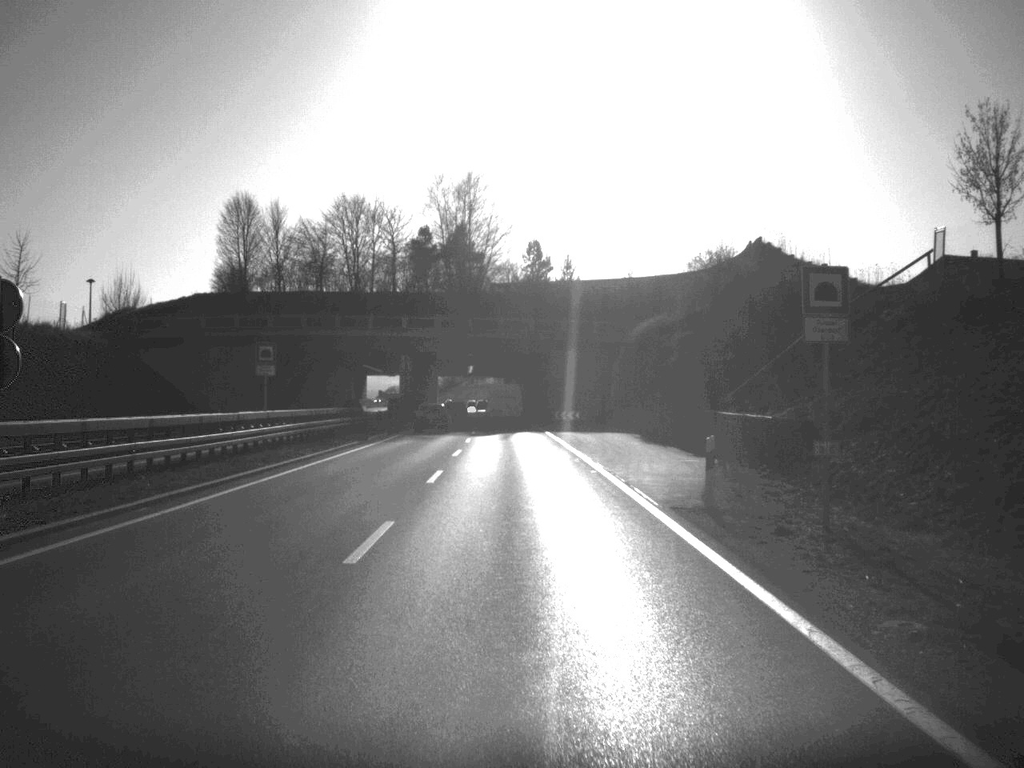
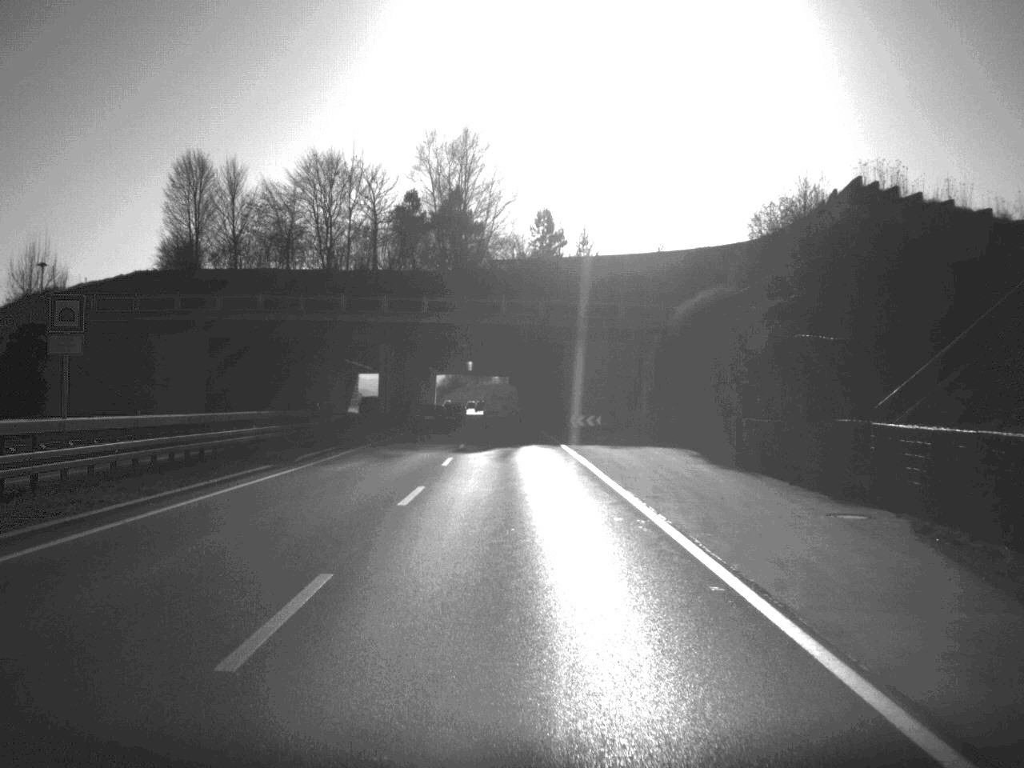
(0.0, +16.9) m; 0°
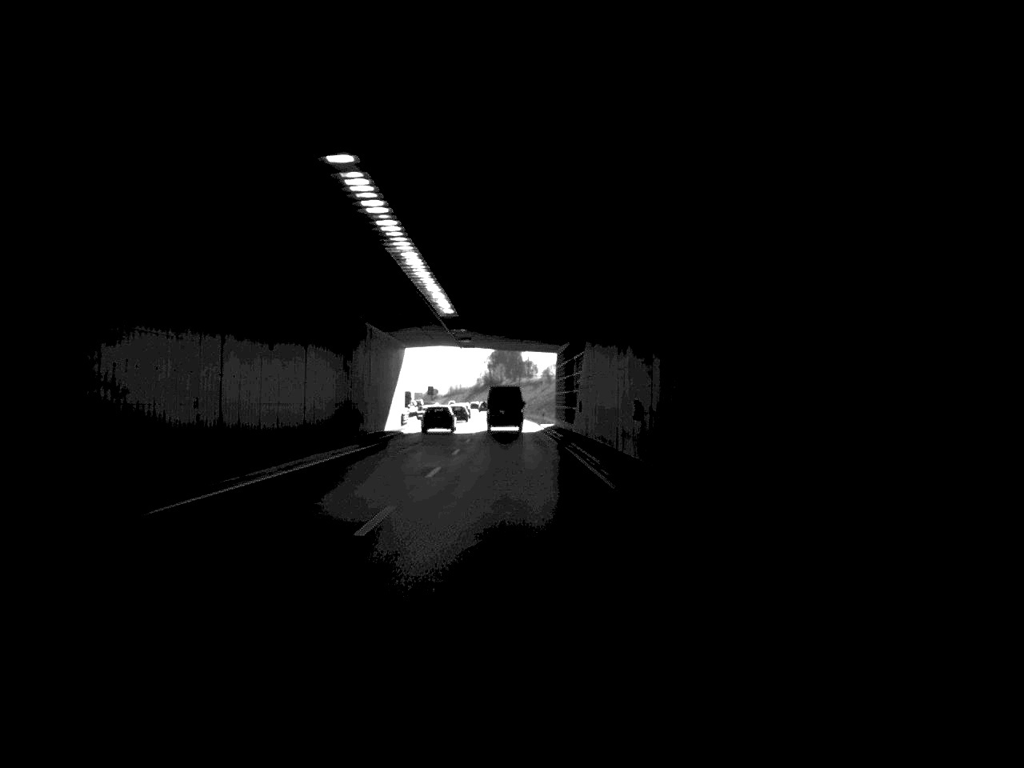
(-1.5, +86.9) m; -2°
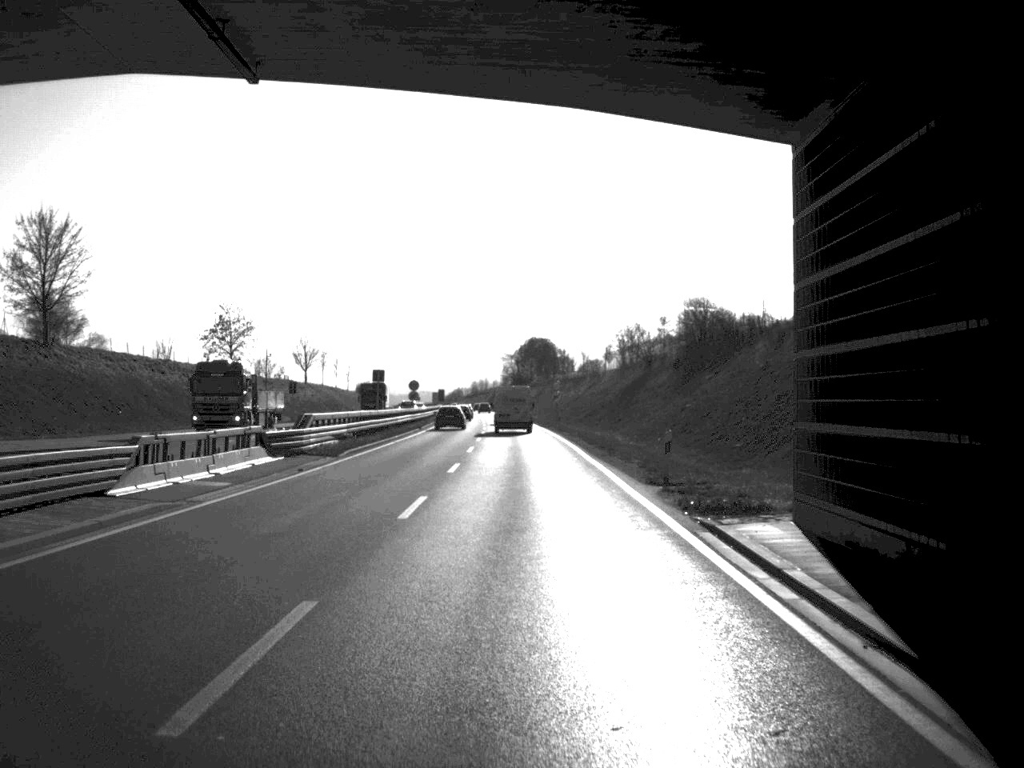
(-0.9, +68.0) m; -1°
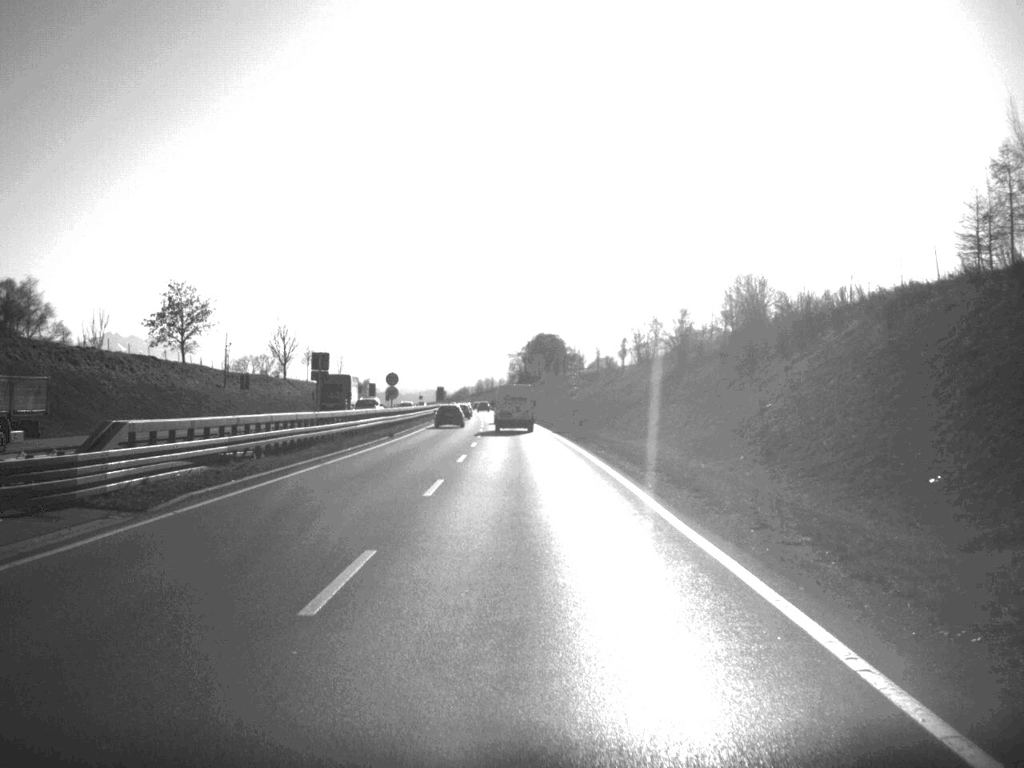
(-0.1, +20.0) m; 0°
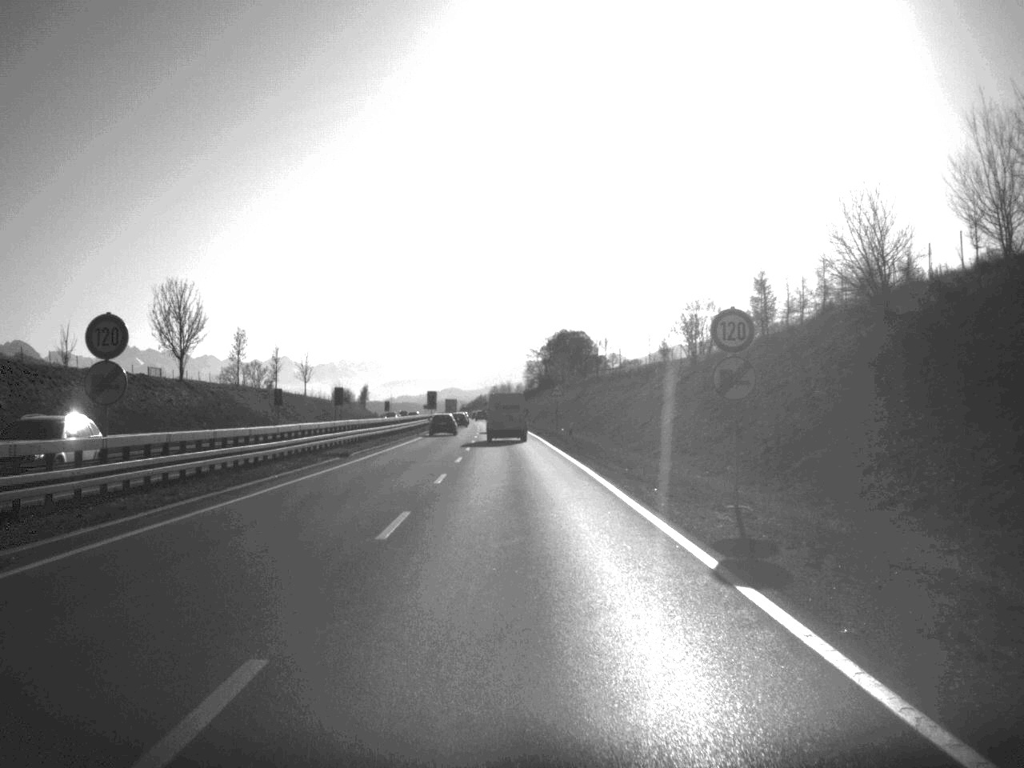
(-0.4, +52.9) m; -1°
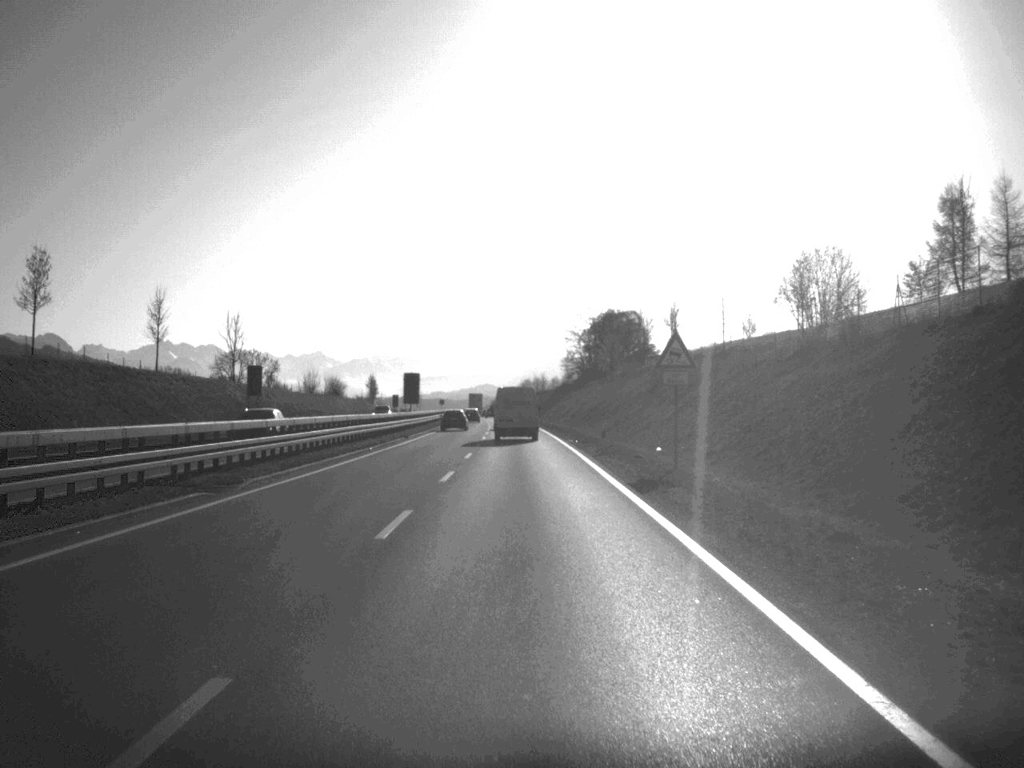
(-0.8, +59.8) m; -2°
